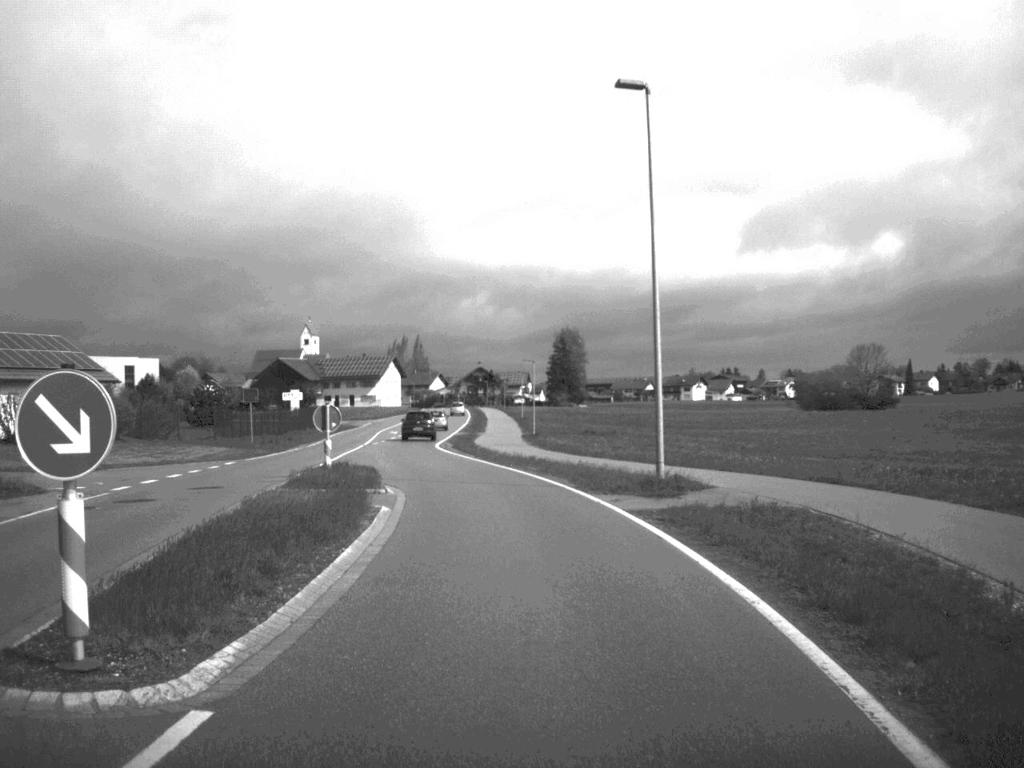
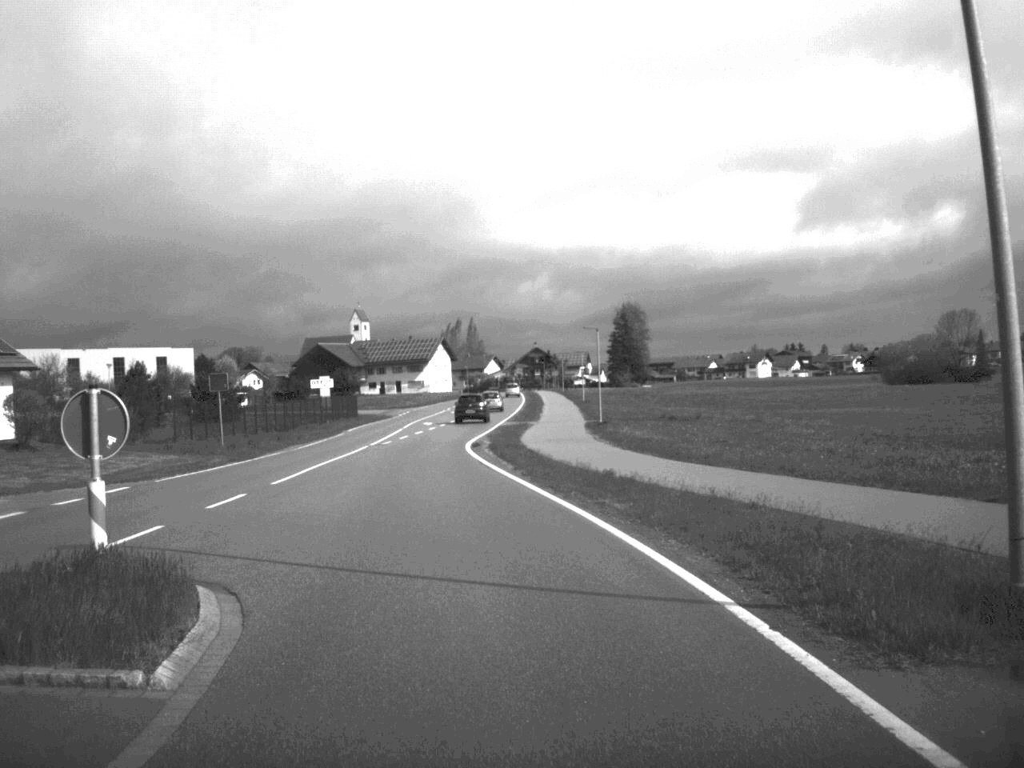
(-0.2, +17.0) m; -3°
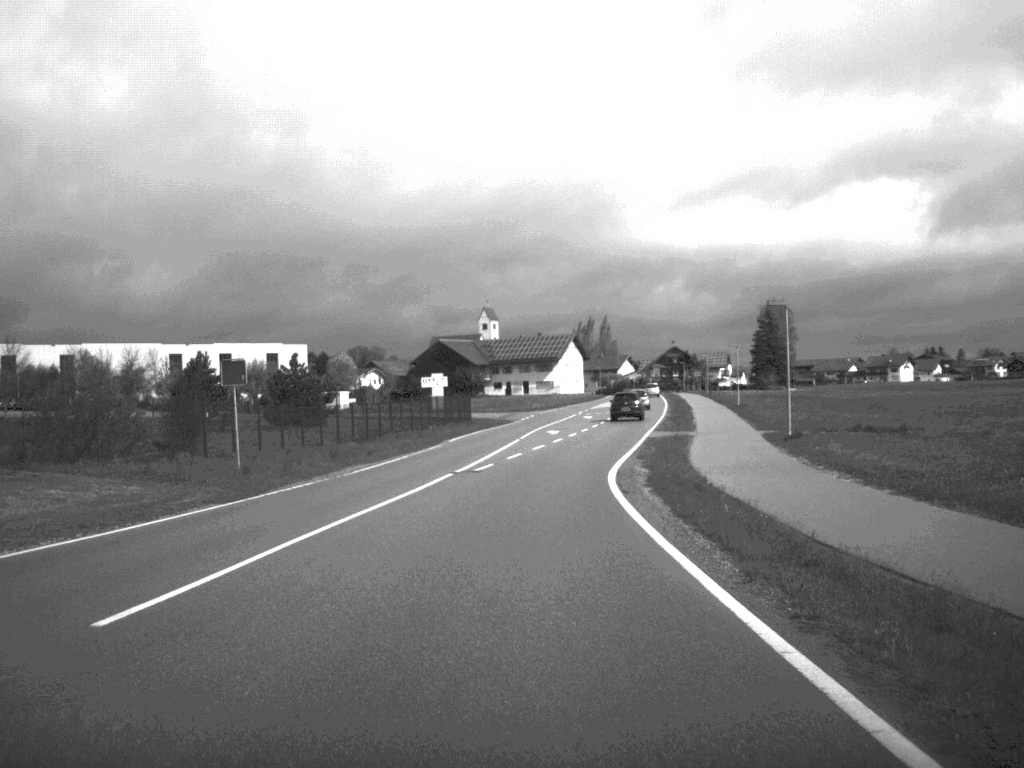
(-0.9, +16.5) m; -6°
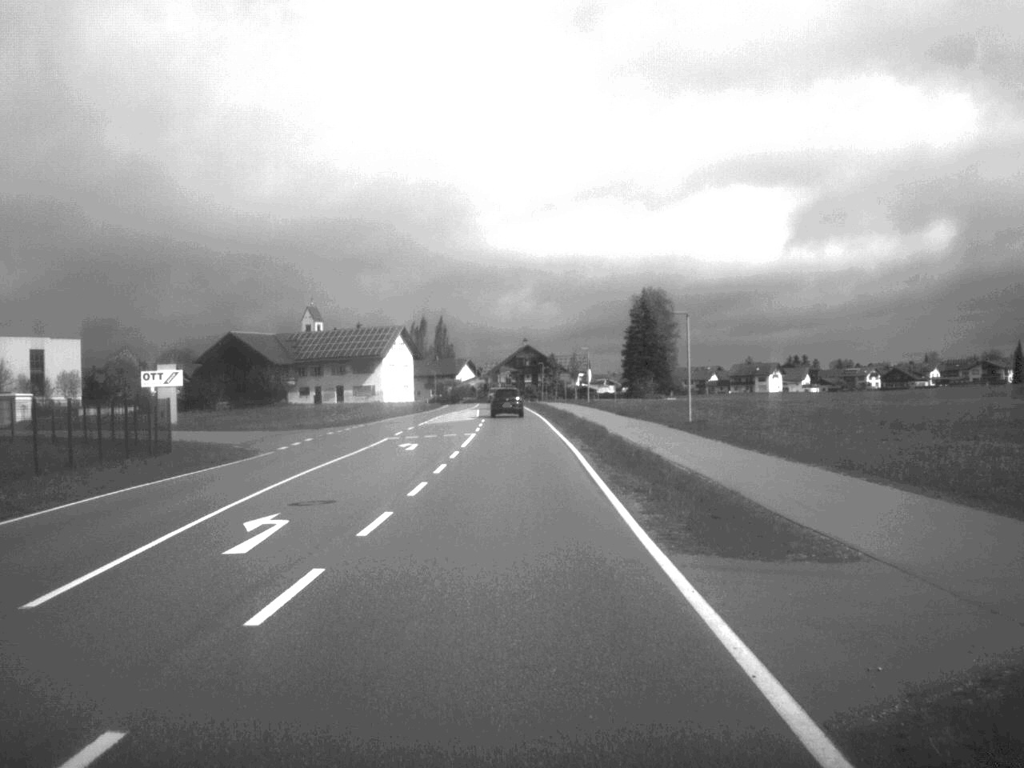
(+2.4, +43.4) m; +7°
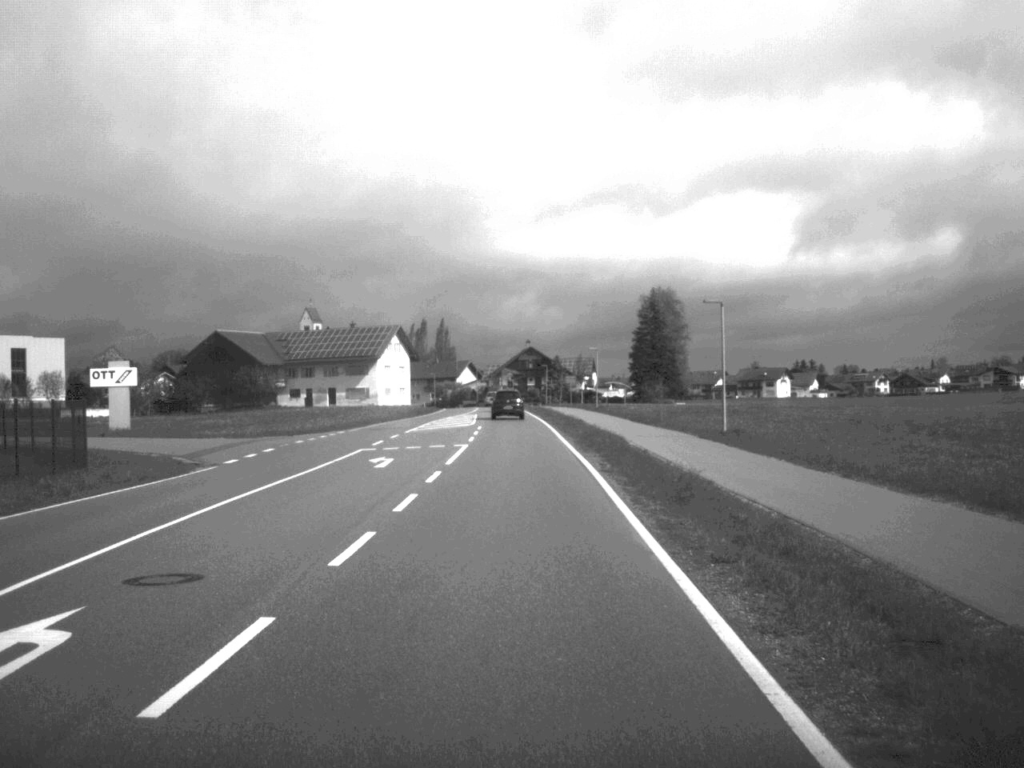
(0.0, +8.4) m; 0°
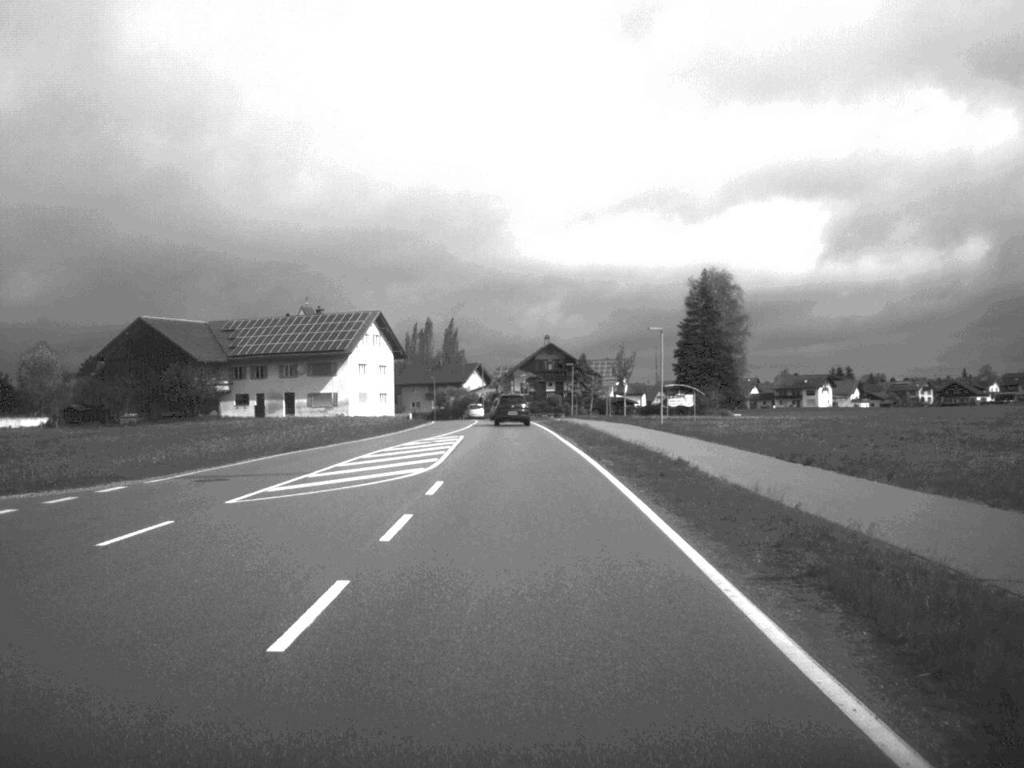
(-0.3, +35.5) m; -1°
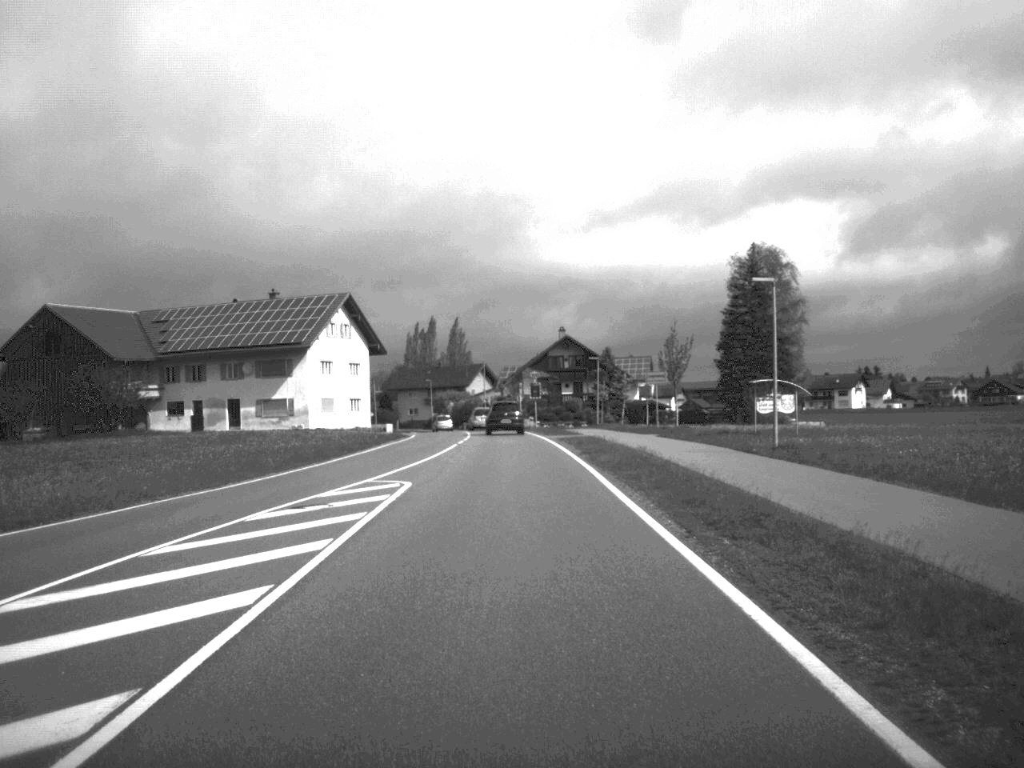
(-0.1, +25.0) m; -1°
